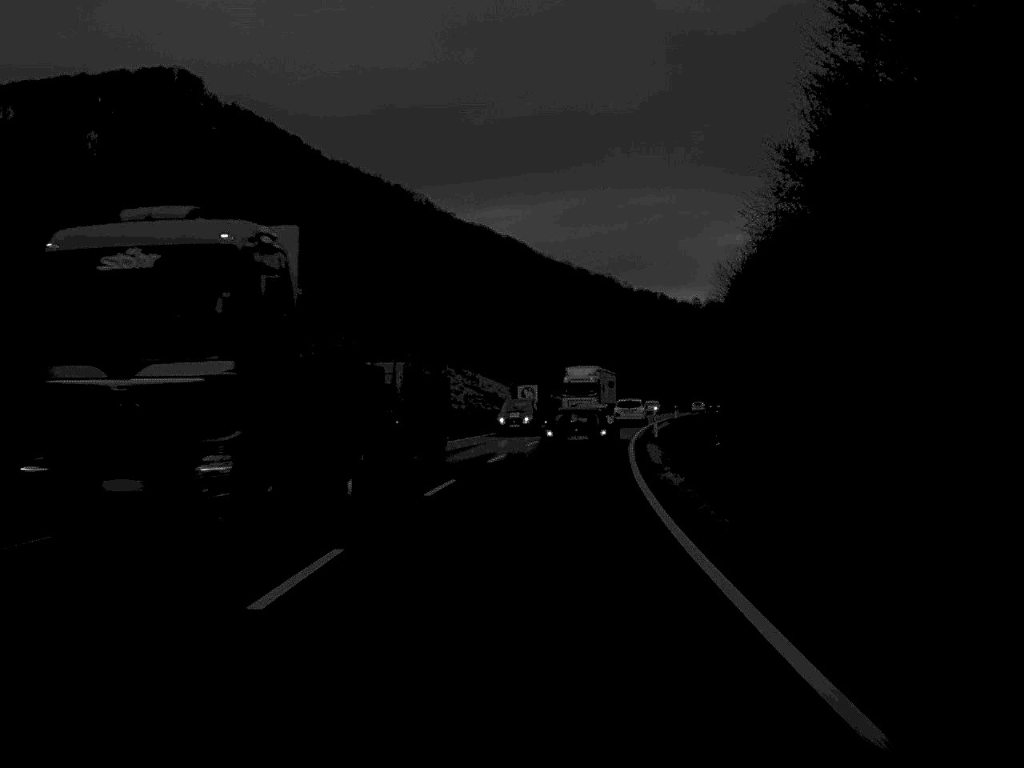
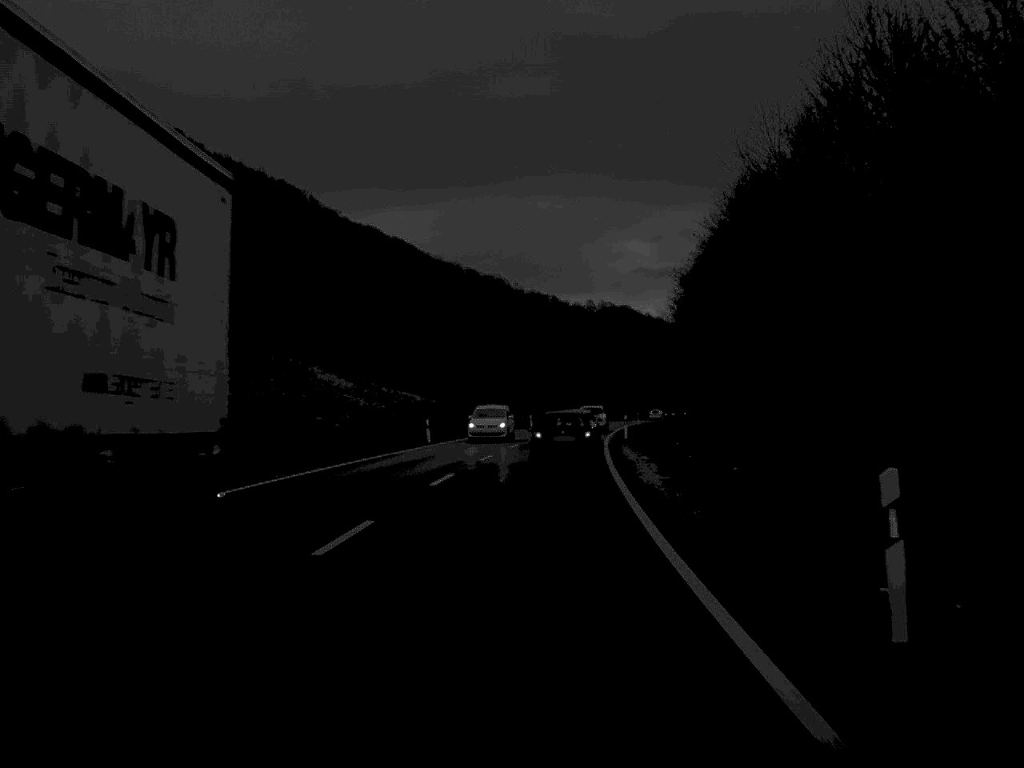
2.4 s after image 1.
(+2.1, +44.2) m; +5°
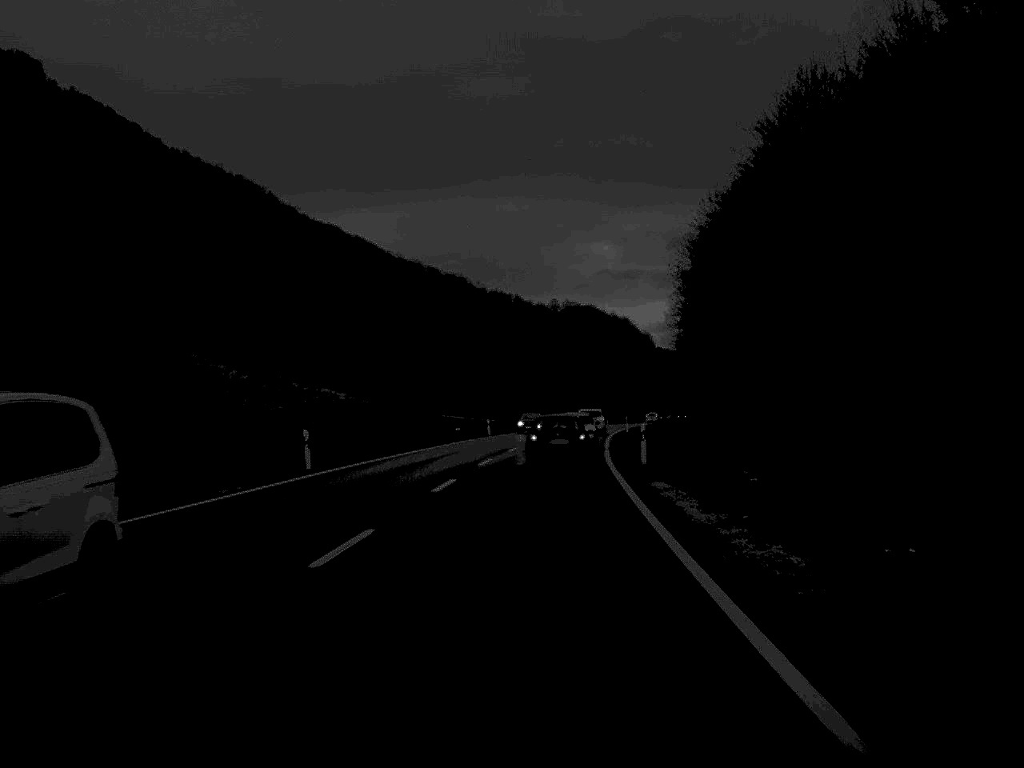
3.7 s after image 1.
(+0.4, +24.9) m; +2°
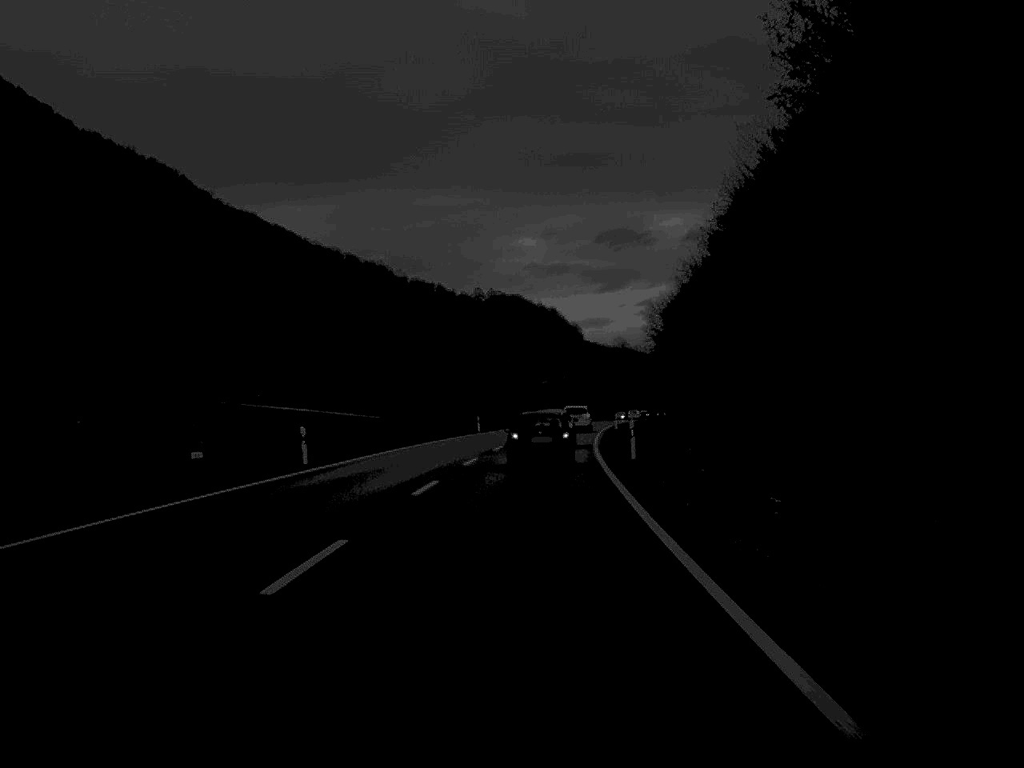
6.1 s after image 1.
(+1.5, +49.9) m; +3°
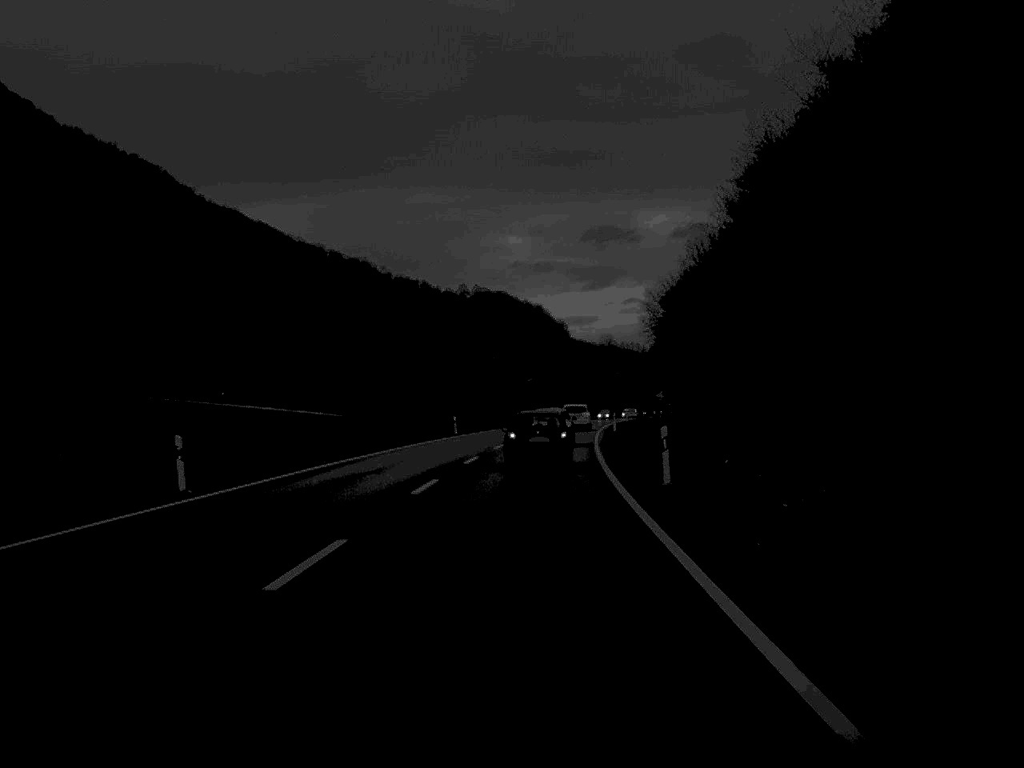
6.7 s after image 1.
(+0.1, +11.8) m; +1°
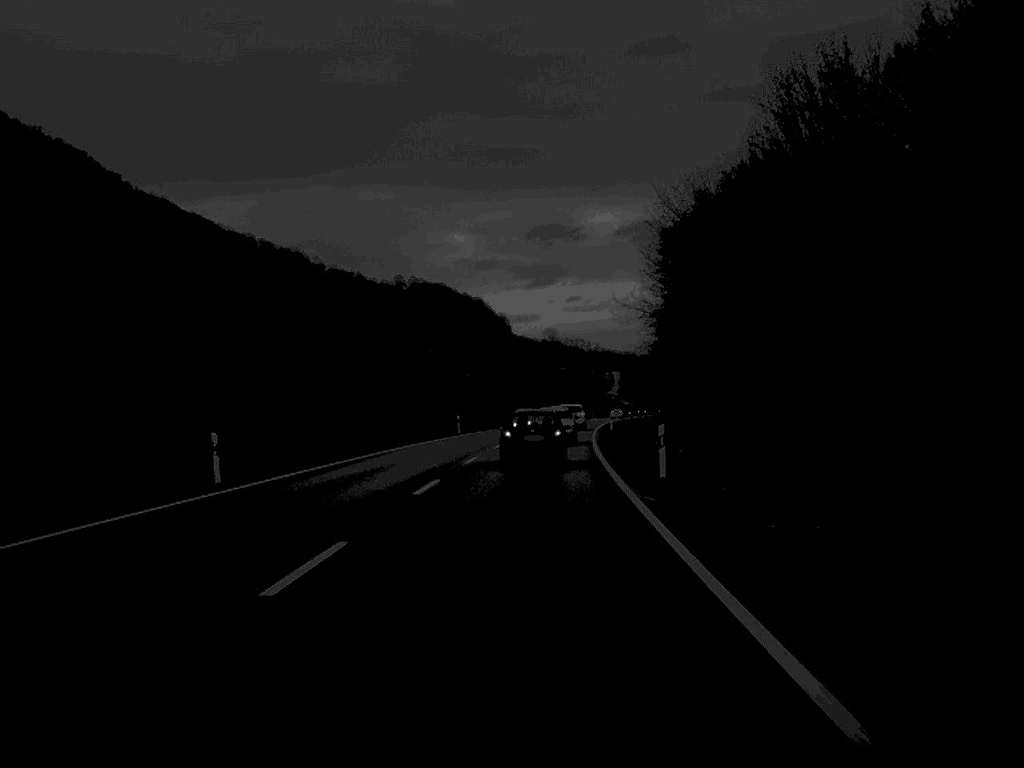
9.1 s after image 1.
(+1.1, +48.4) m; +3°
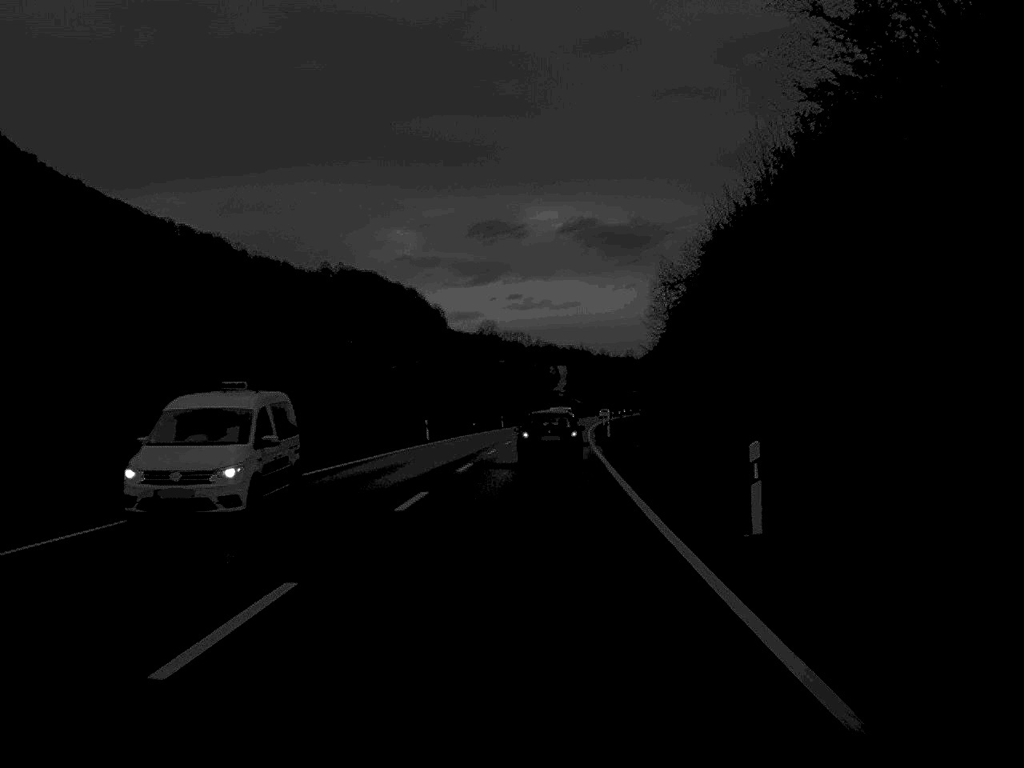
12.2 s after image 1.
(+1.7, +63.3) m; +3°
